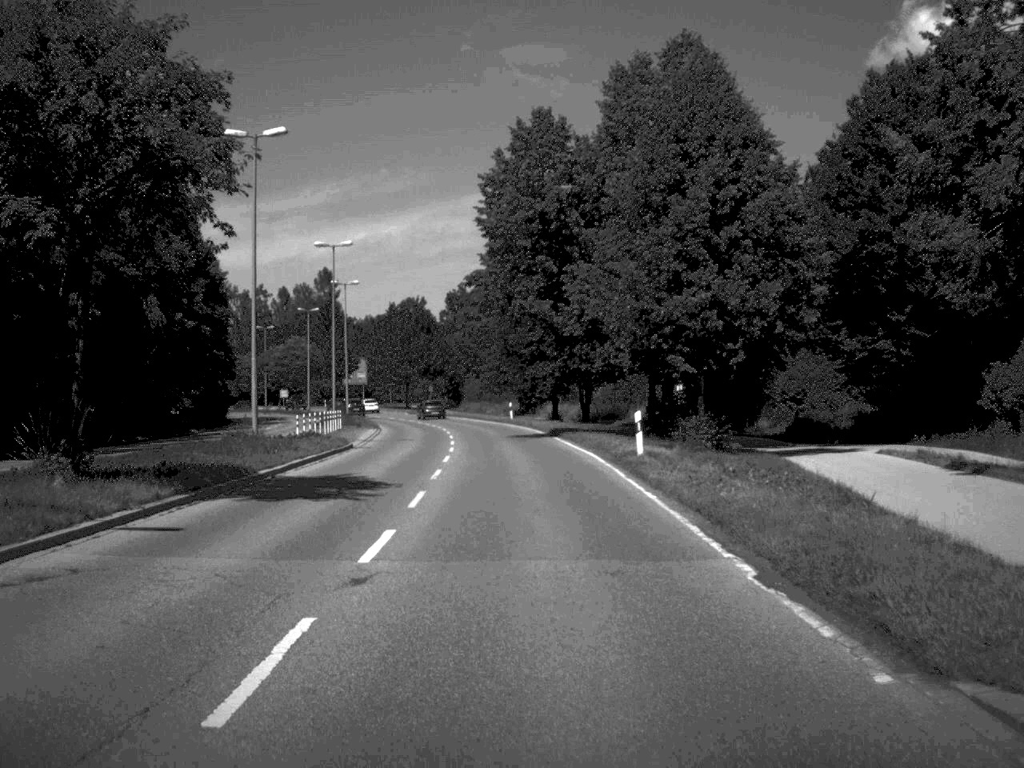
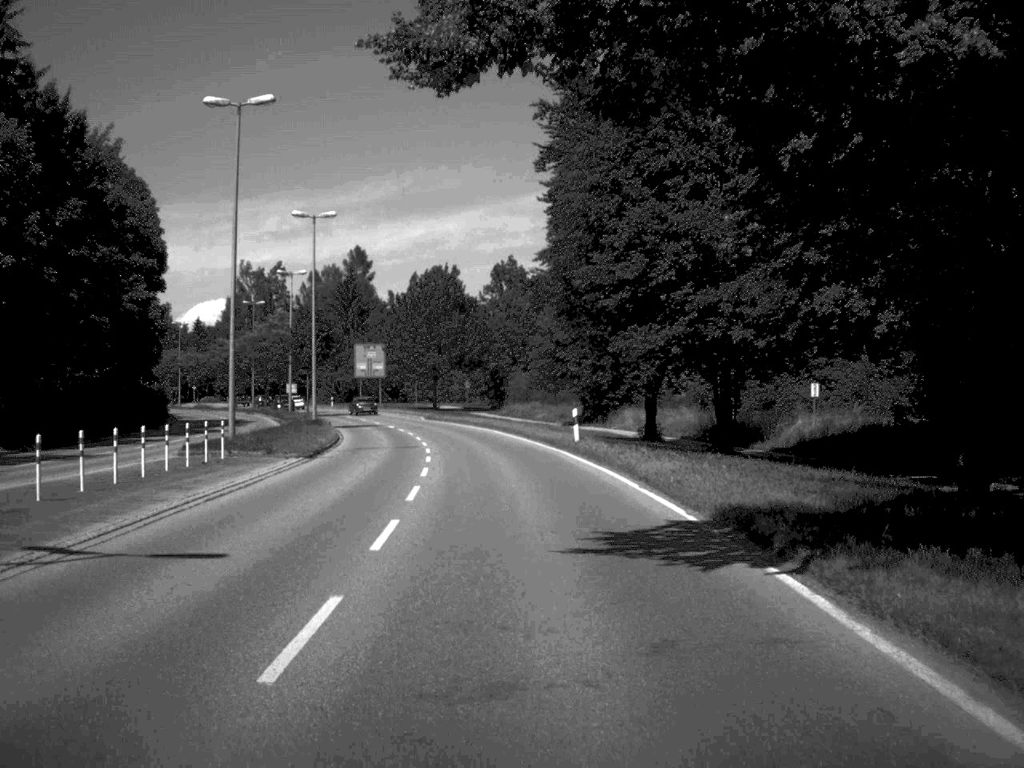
(-0.6, +34.4) m; -3°
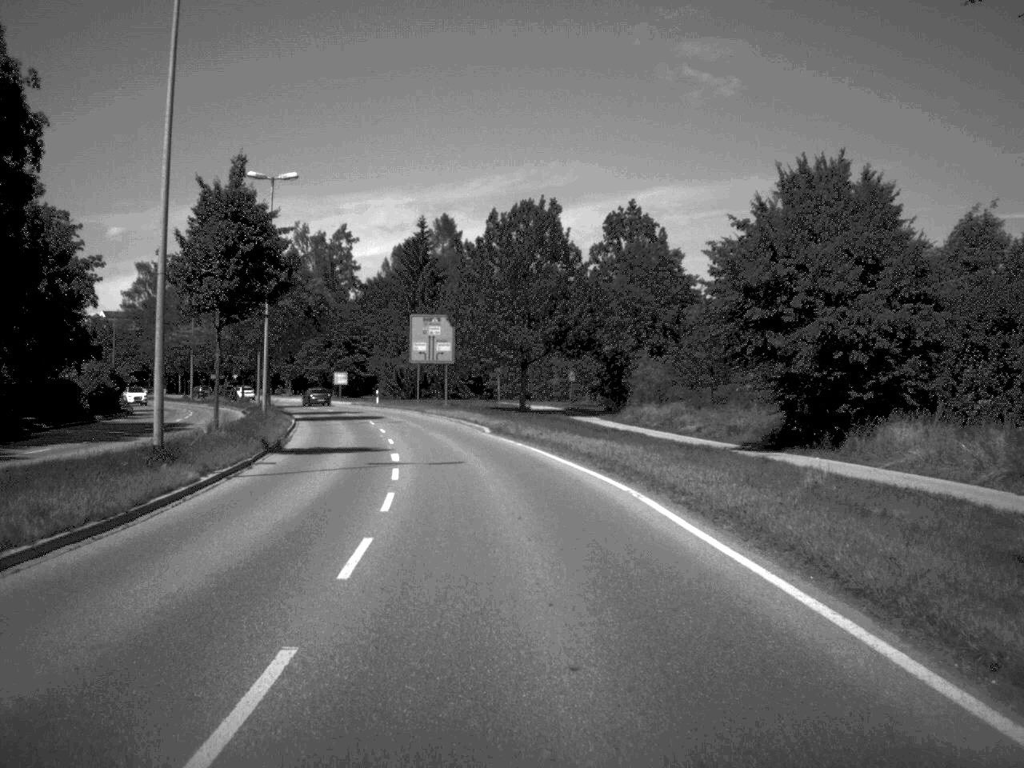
(-1.5, +37.7) m; -5°
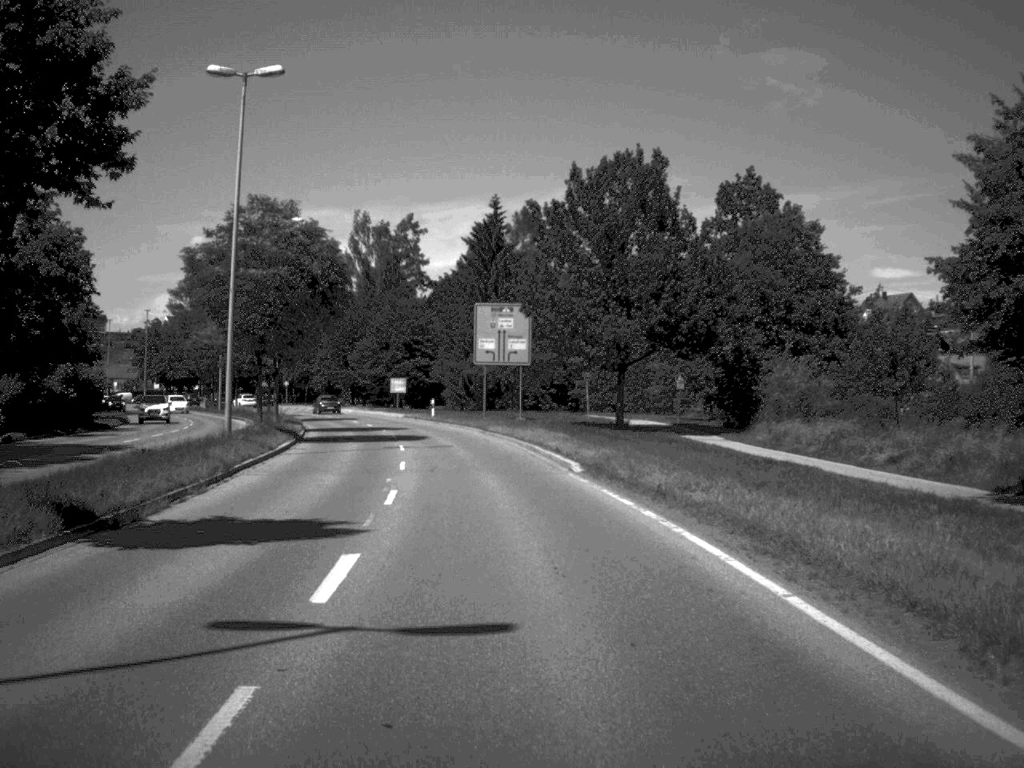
(-0.6, +18.9) m; -4°
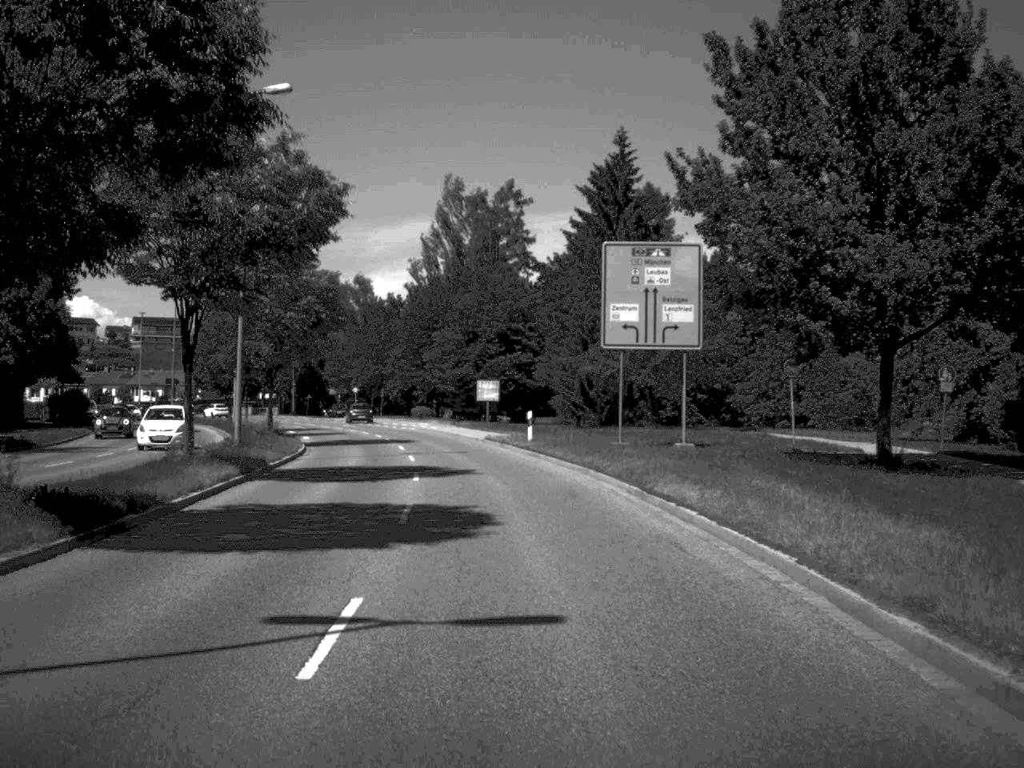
(-1.5, +29.2) m; -5°
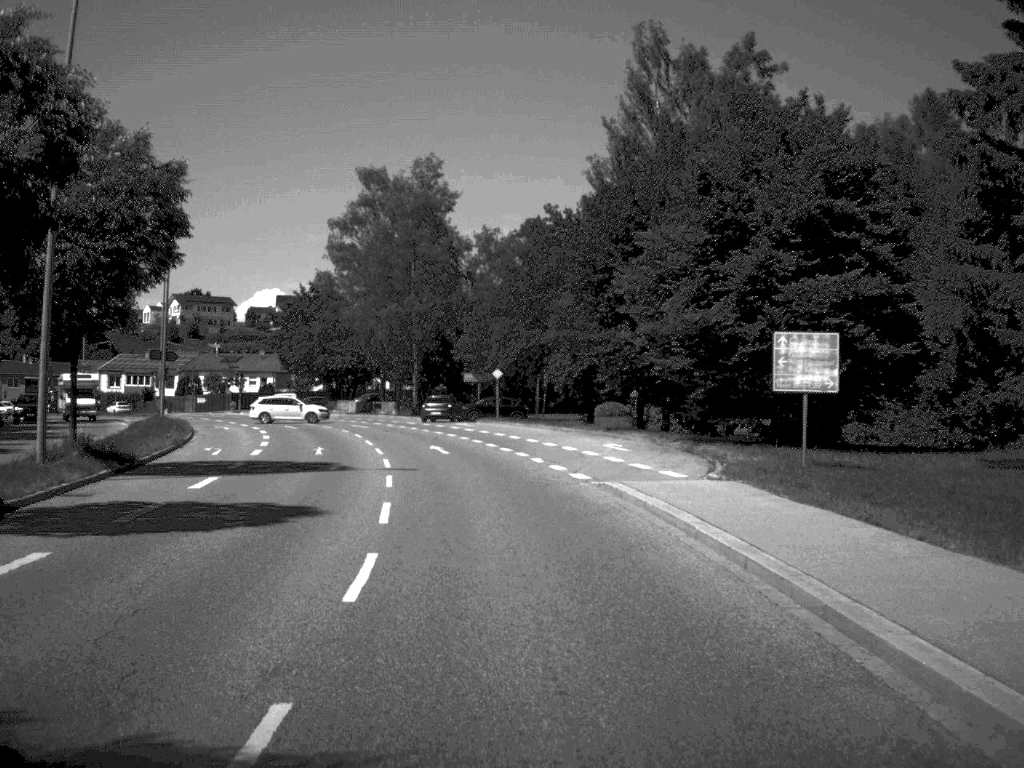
(-3.6, +47.7) m; -9°
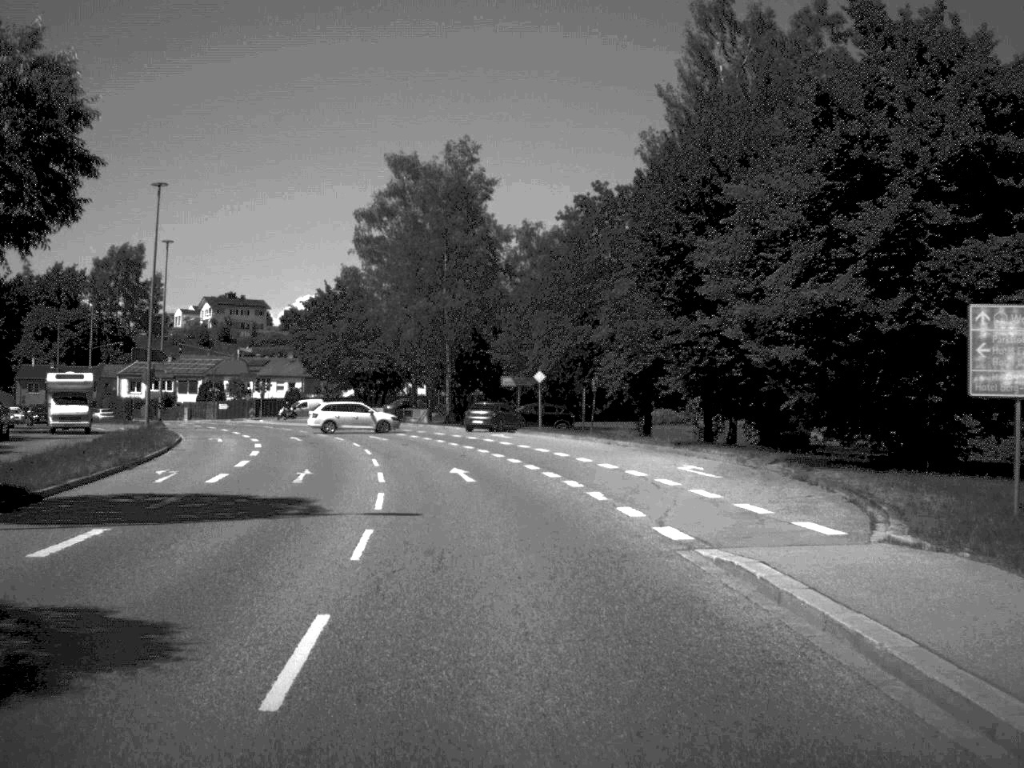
(-0.1, +8.8) m; -2°
